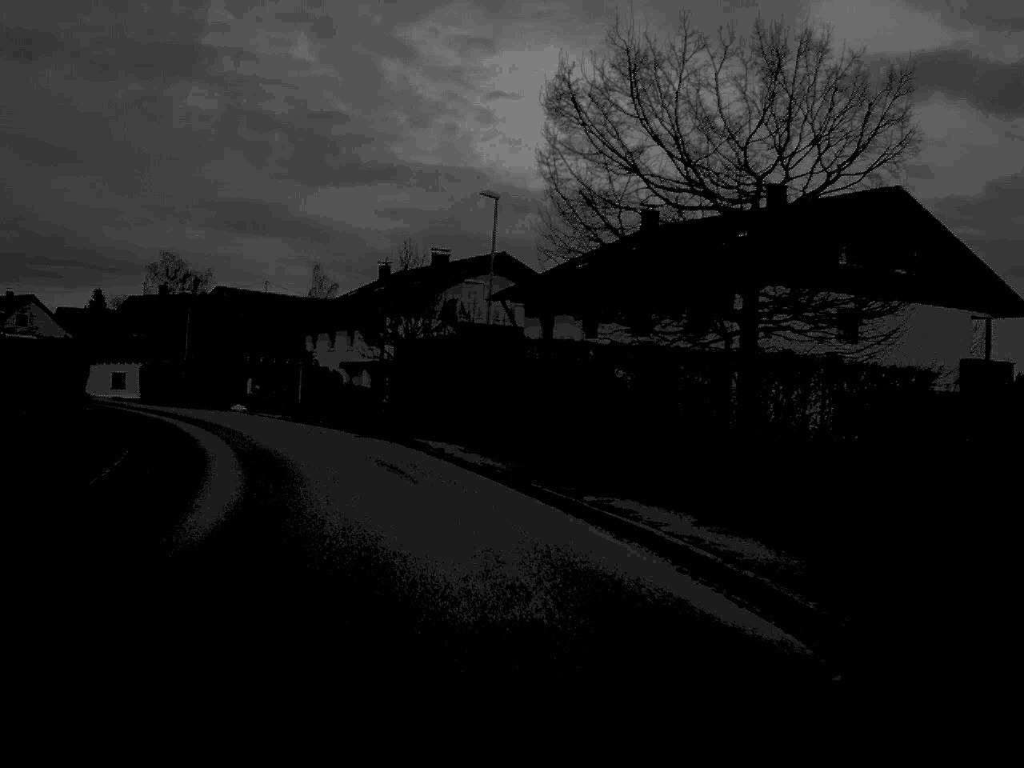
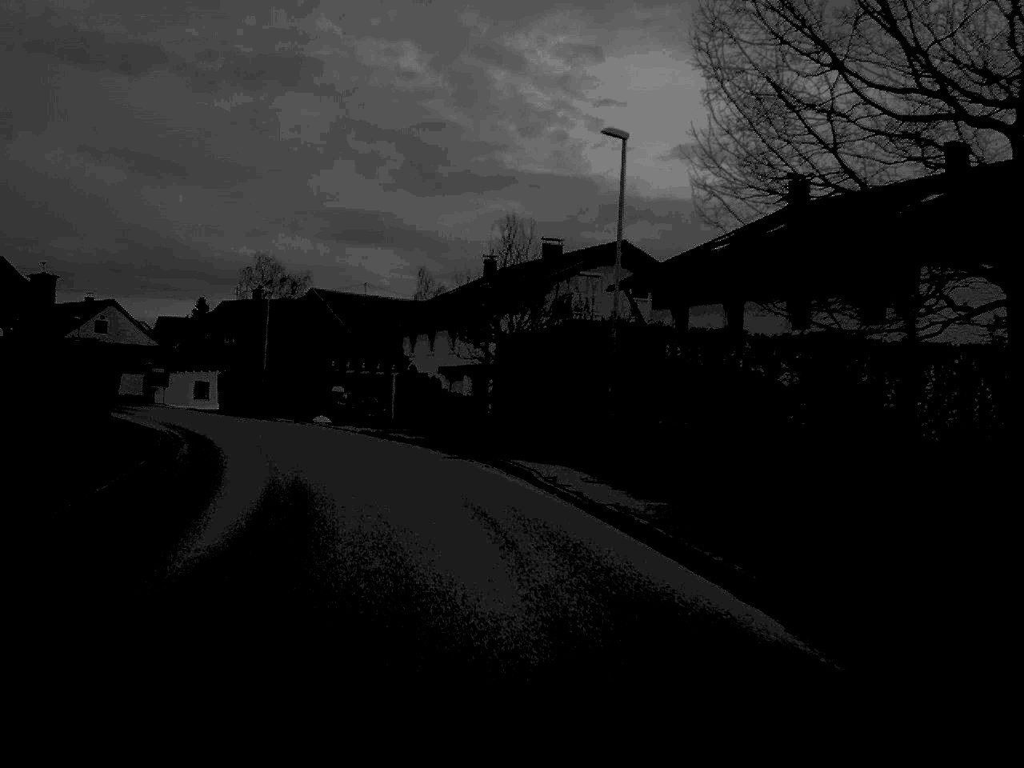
(-0.4, +8.1) m; -5°
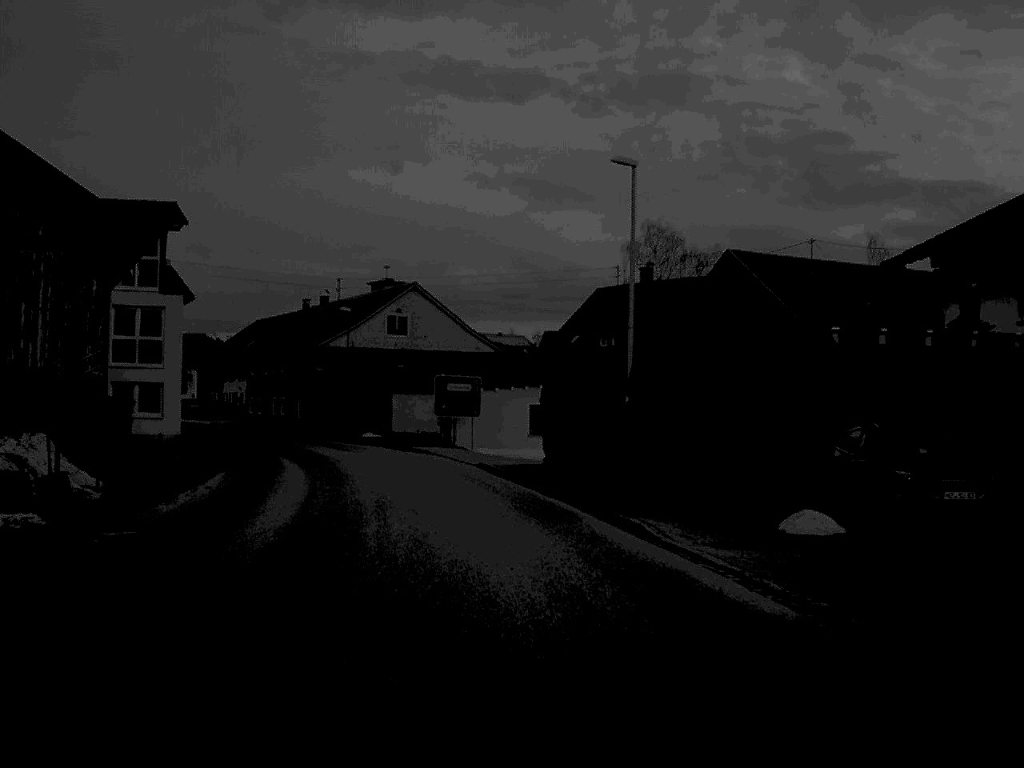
(-6.5, +37.9) m; -18°
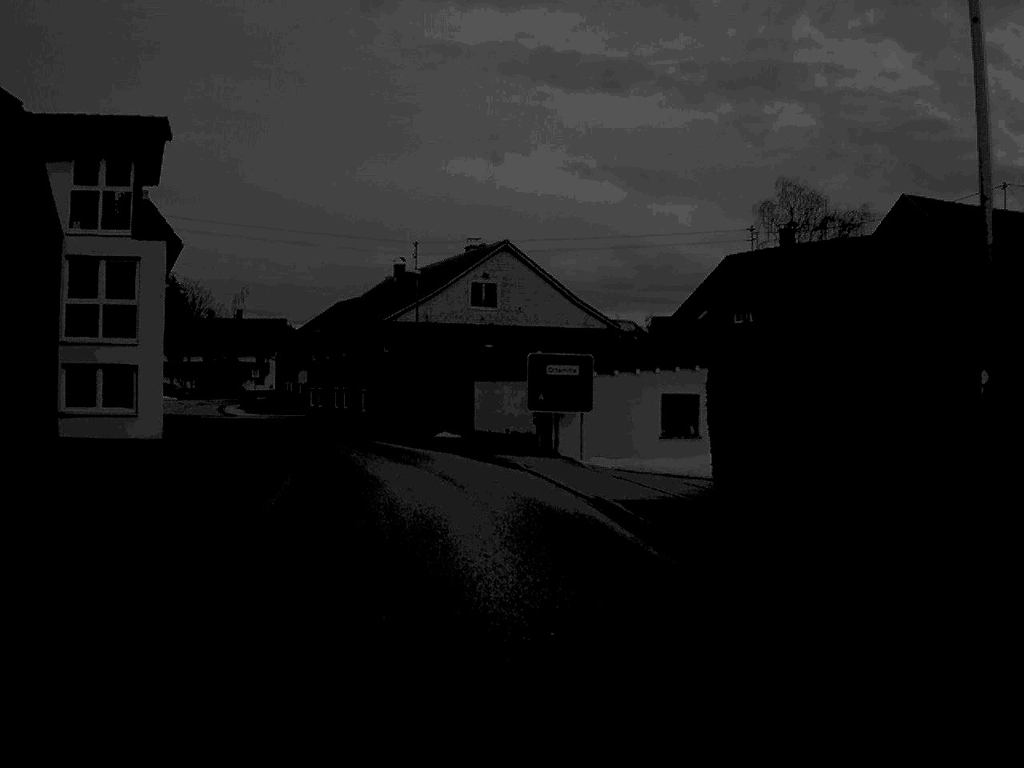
(-0.6, +14.2) m; -5°
